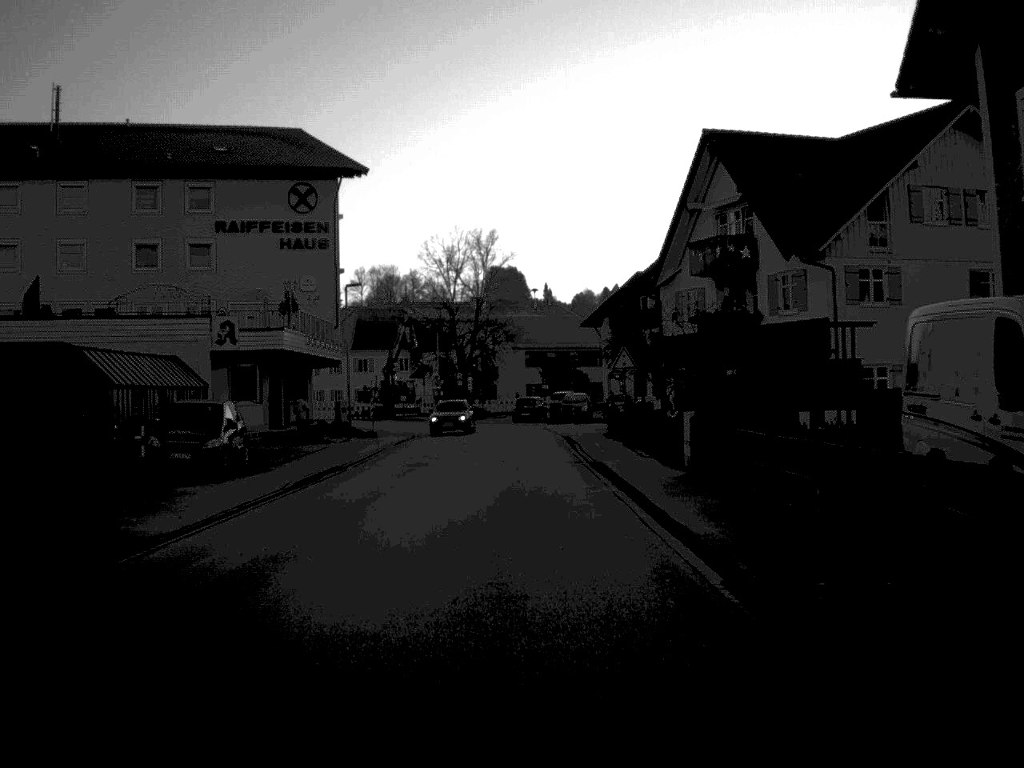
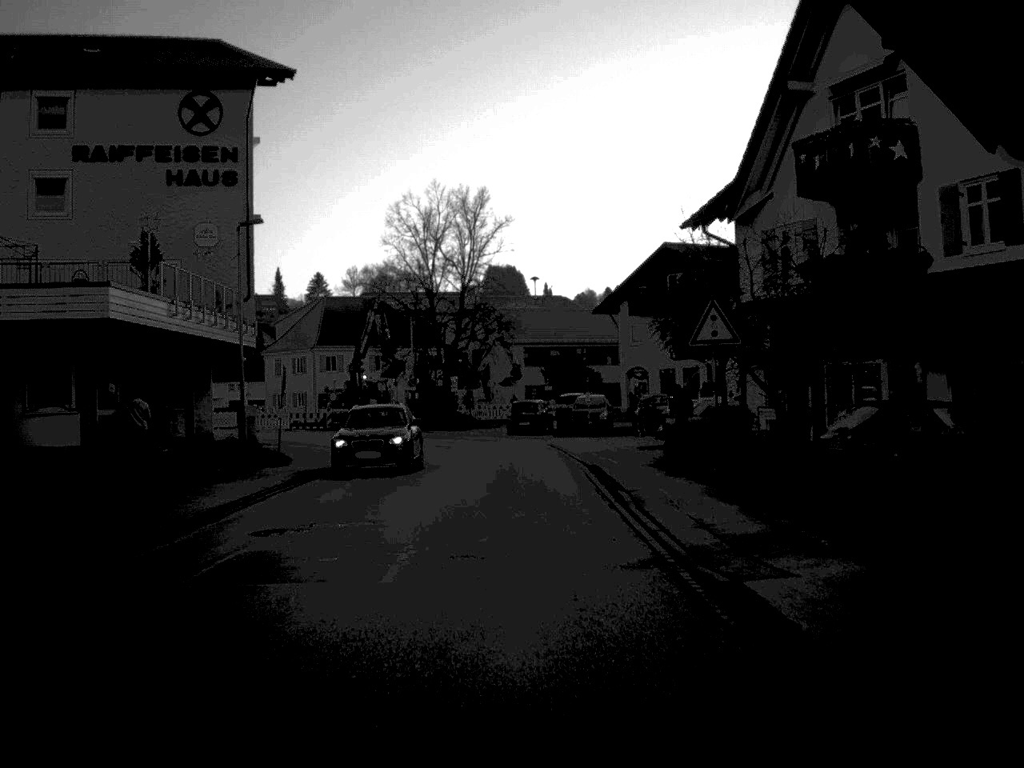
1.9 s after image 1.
(0.0, +19.3) m; 0°
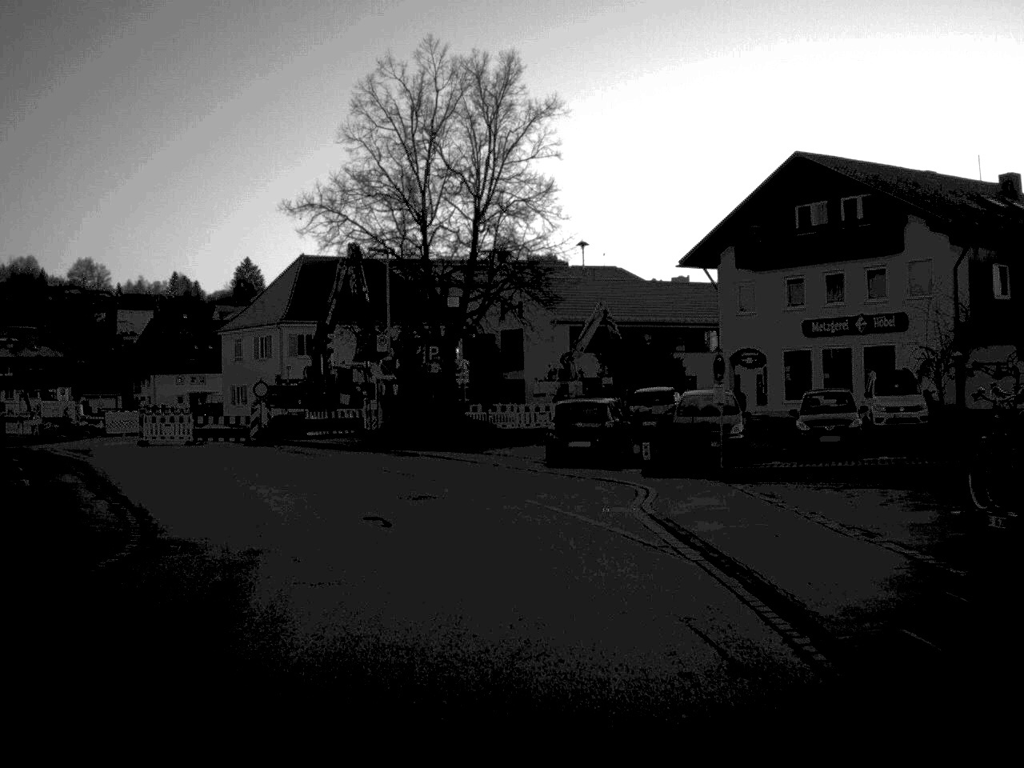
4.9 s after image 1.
(-0.4, +27.6) m; -2°
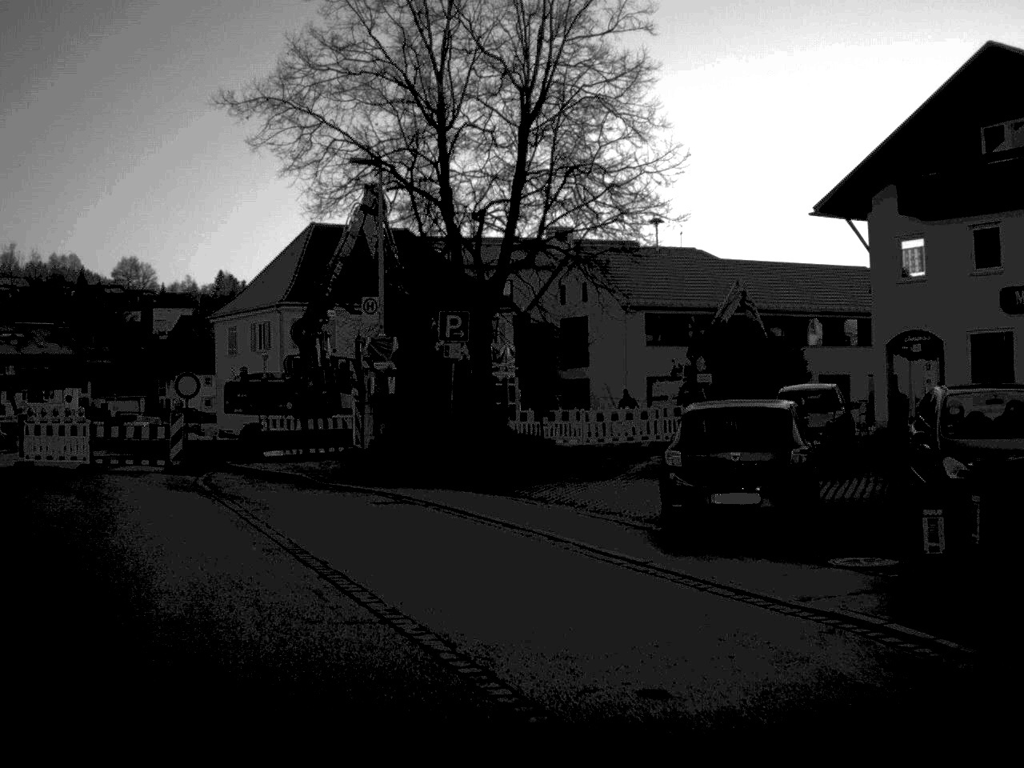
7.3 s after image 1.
(-0.3, +15.6) m; -3°
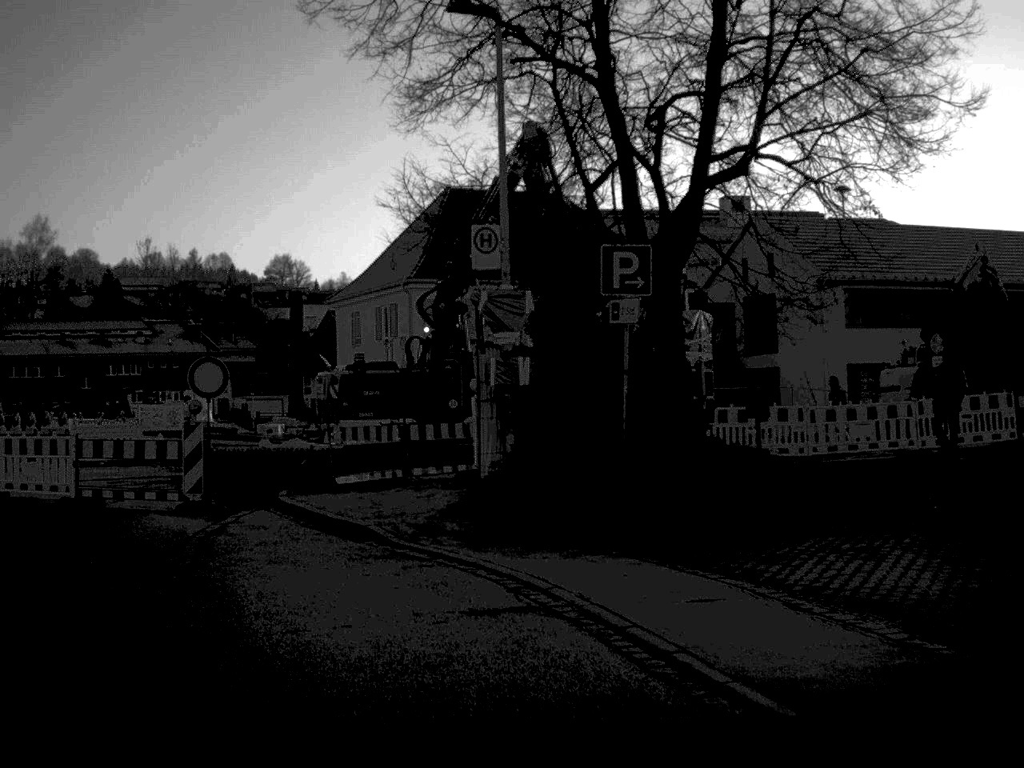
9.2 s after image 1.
(-0.5, +10.1) m; -8°
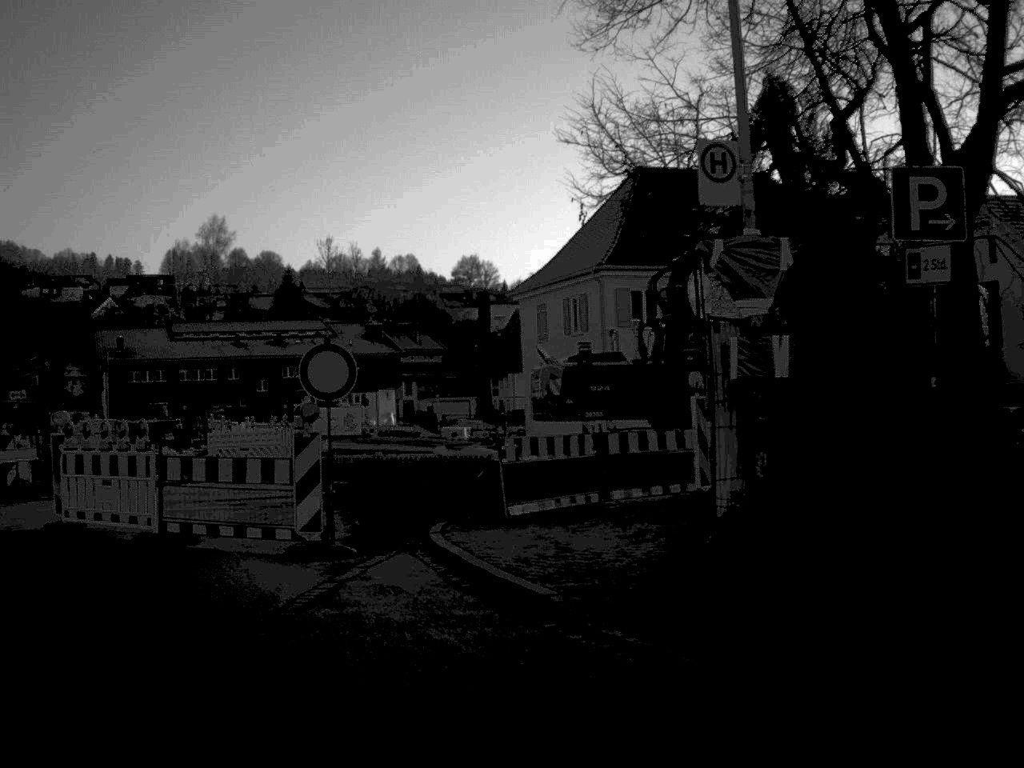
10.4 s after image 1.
(-0.3, +5.0) m; -9°
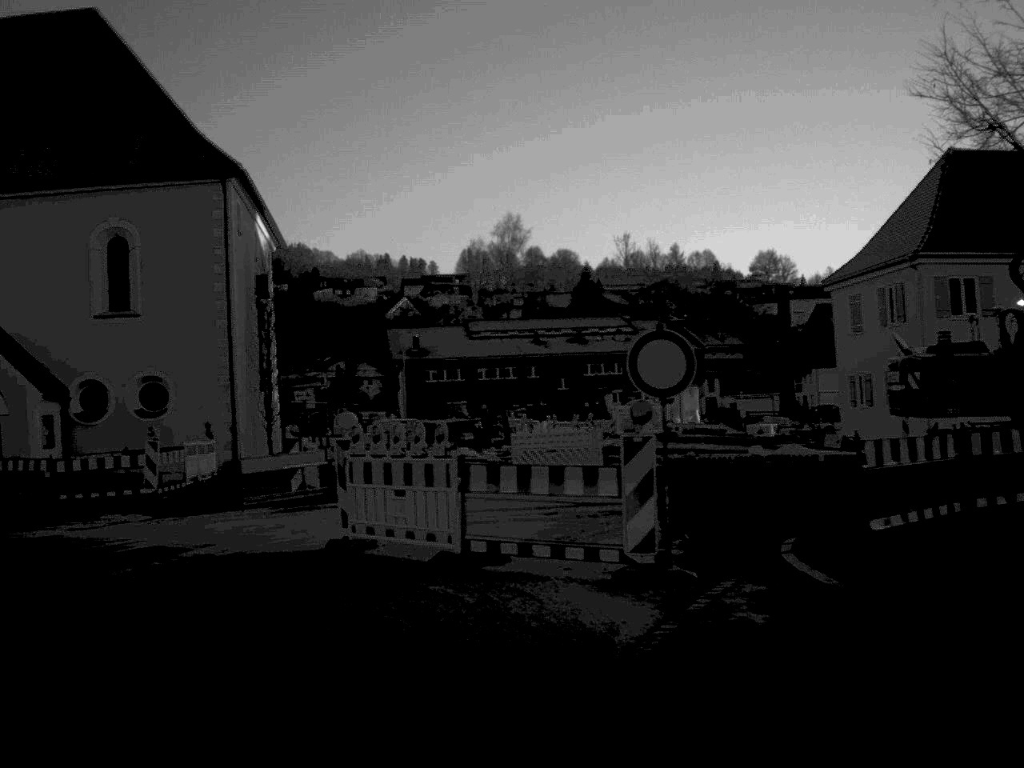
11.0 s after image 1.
(-0.2, +2.0) m; -14°
